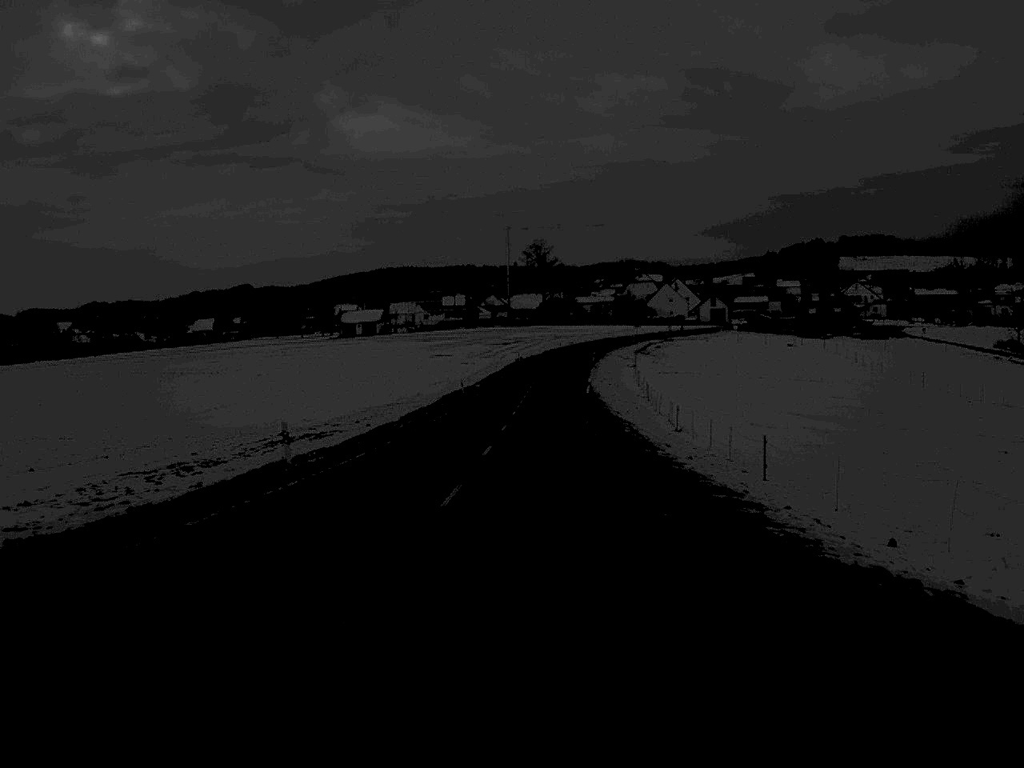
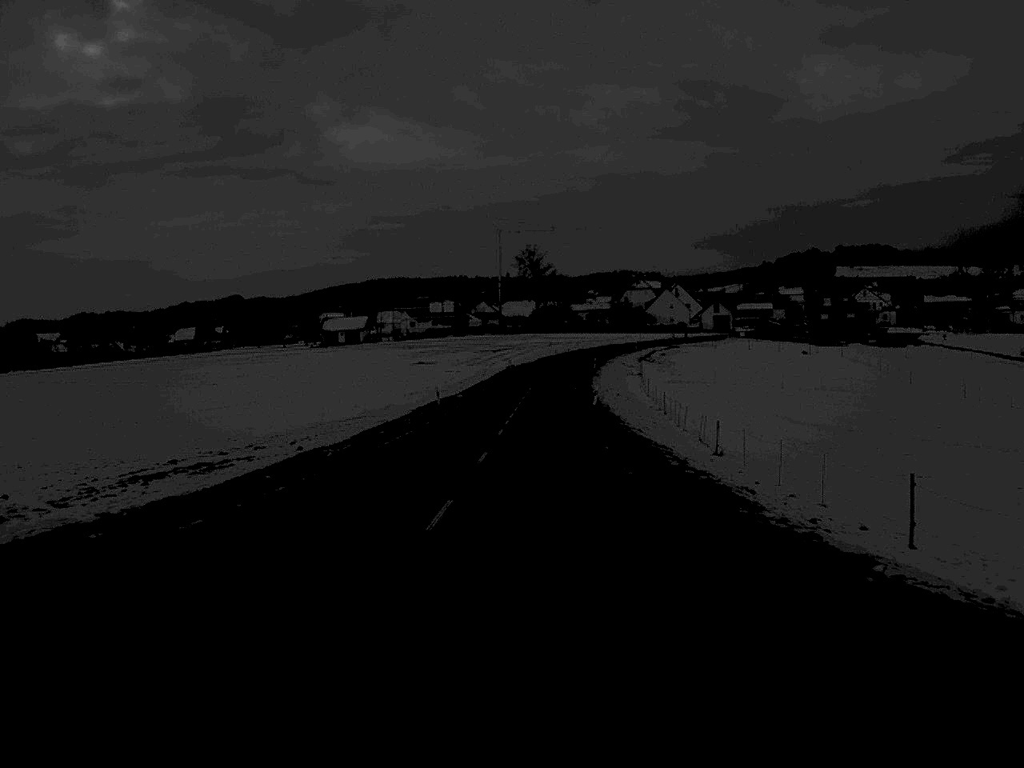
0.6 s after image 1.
(0.0, +14.9) m; 0°
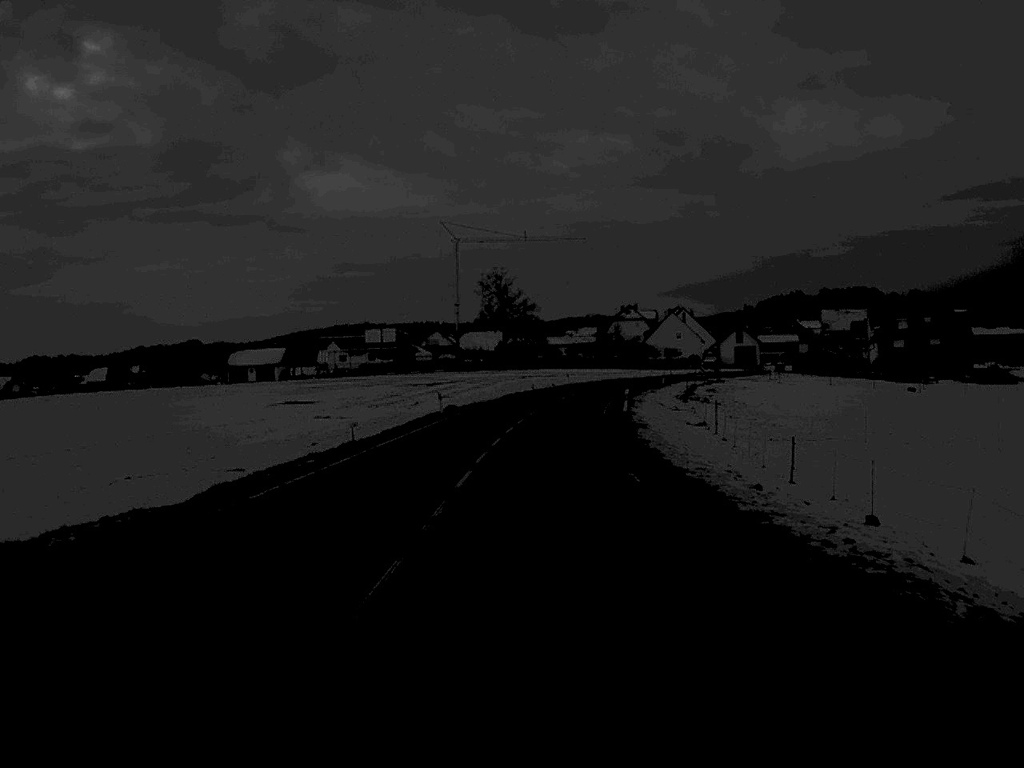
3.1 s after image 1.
(+0.8, +59.8) m; +1°
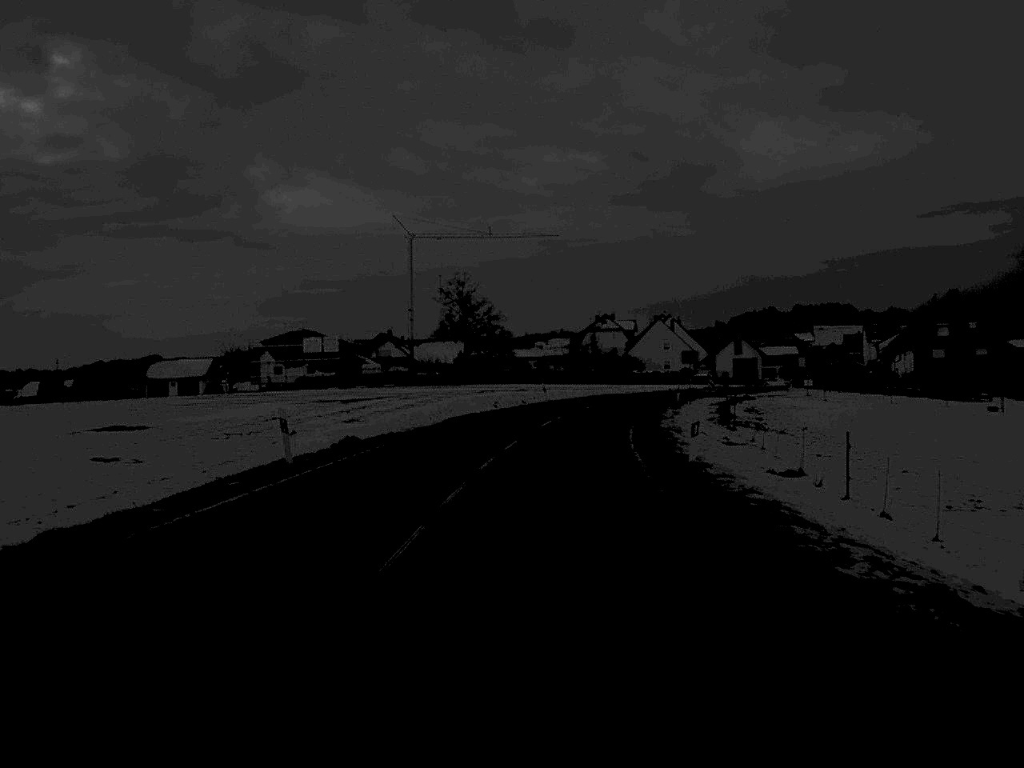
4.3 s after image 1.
(+0.3, +27.3) m; +2°
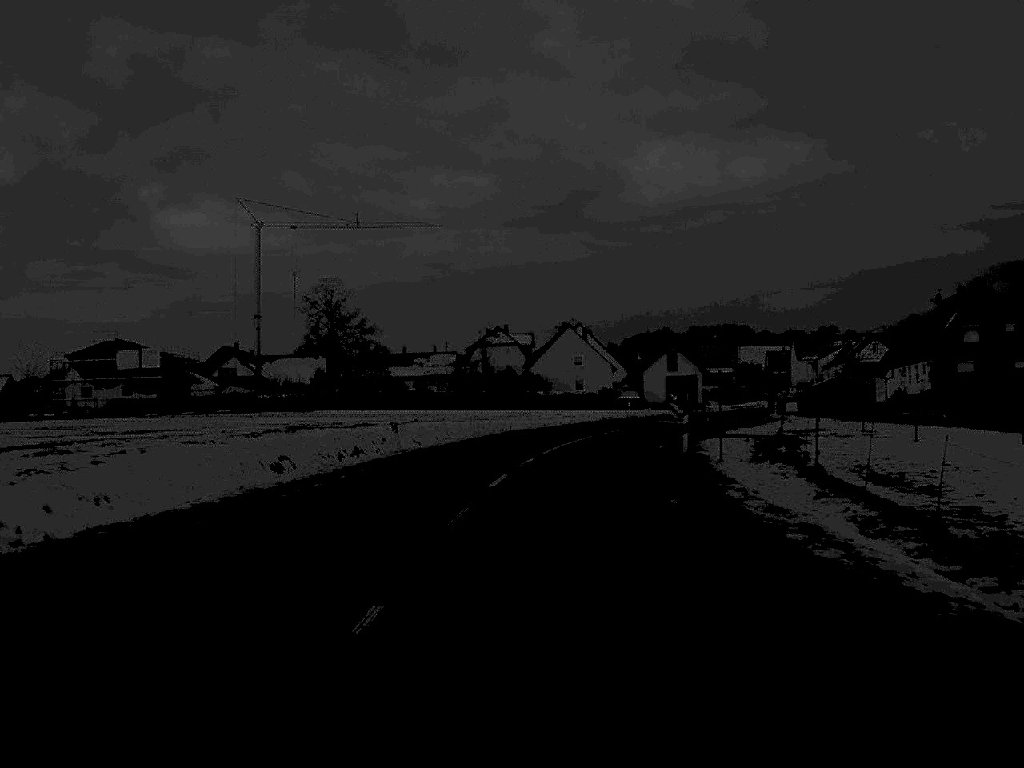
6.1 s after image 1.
(+1.4, +37.1) m; +5°
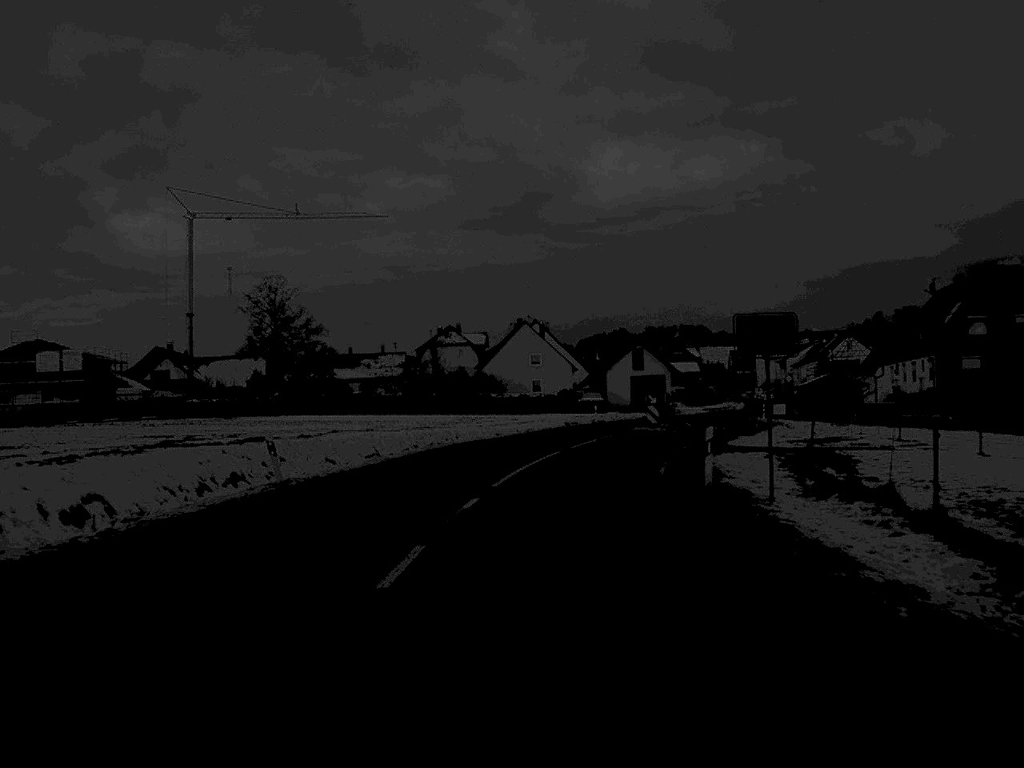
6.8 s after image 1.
(+0.2, +10.7) m; +2°
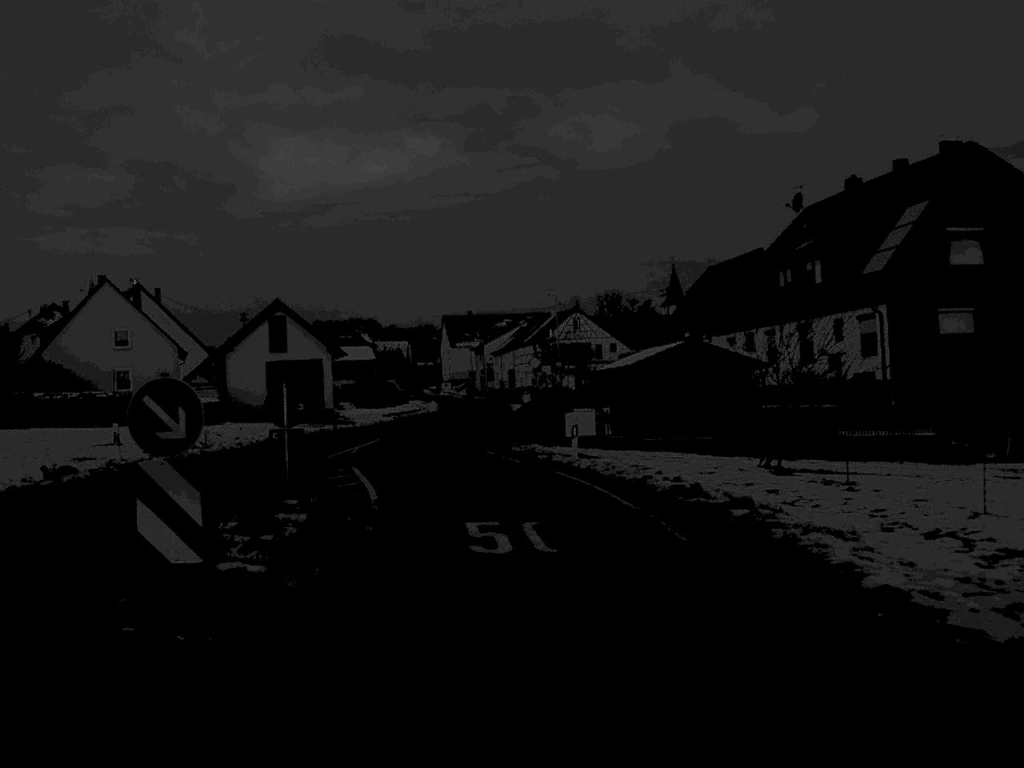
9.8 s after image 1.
(+5.4, +45.5) m; +15°
